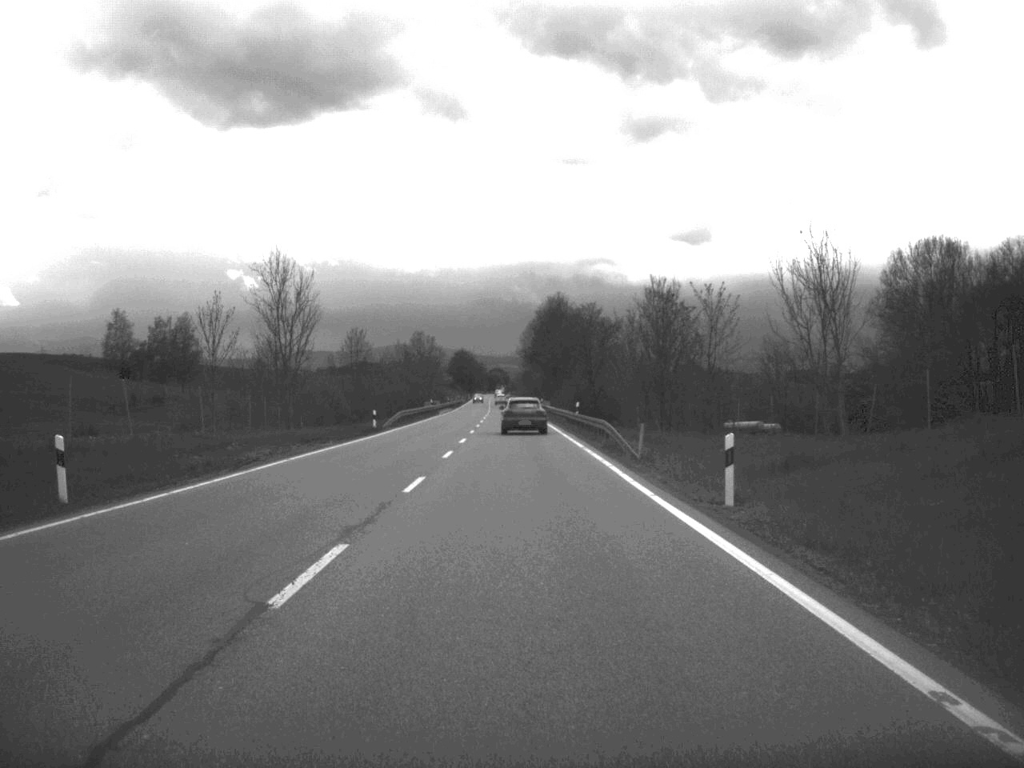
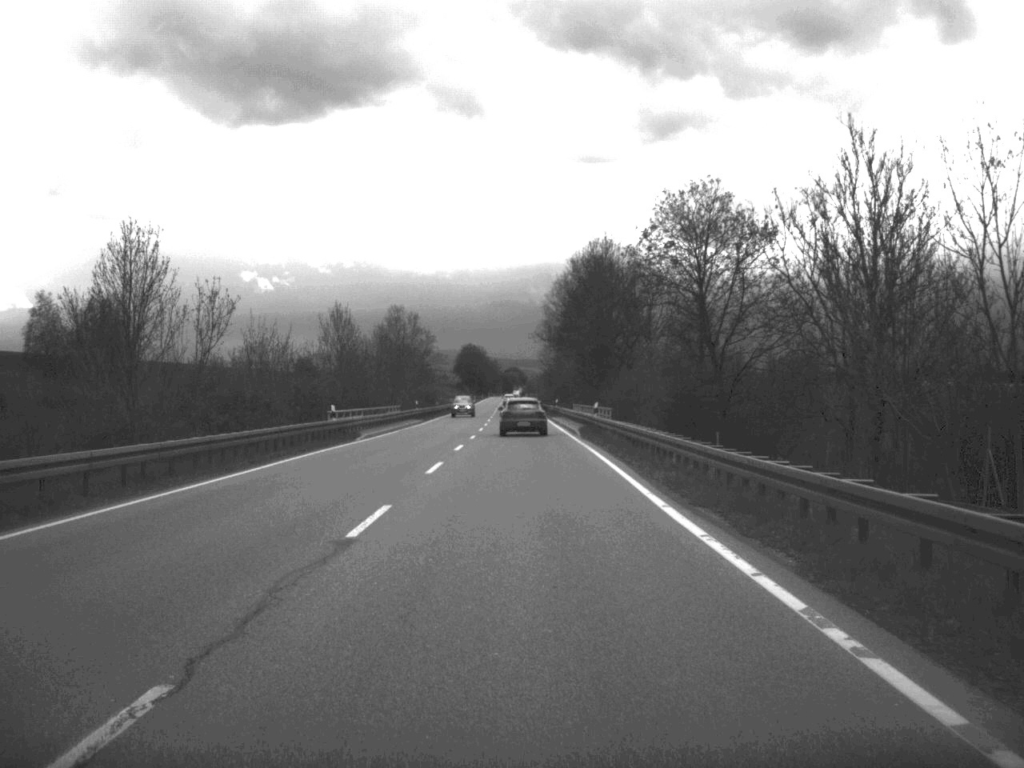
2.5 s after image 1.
(-0.7, +65.9) m; -1°
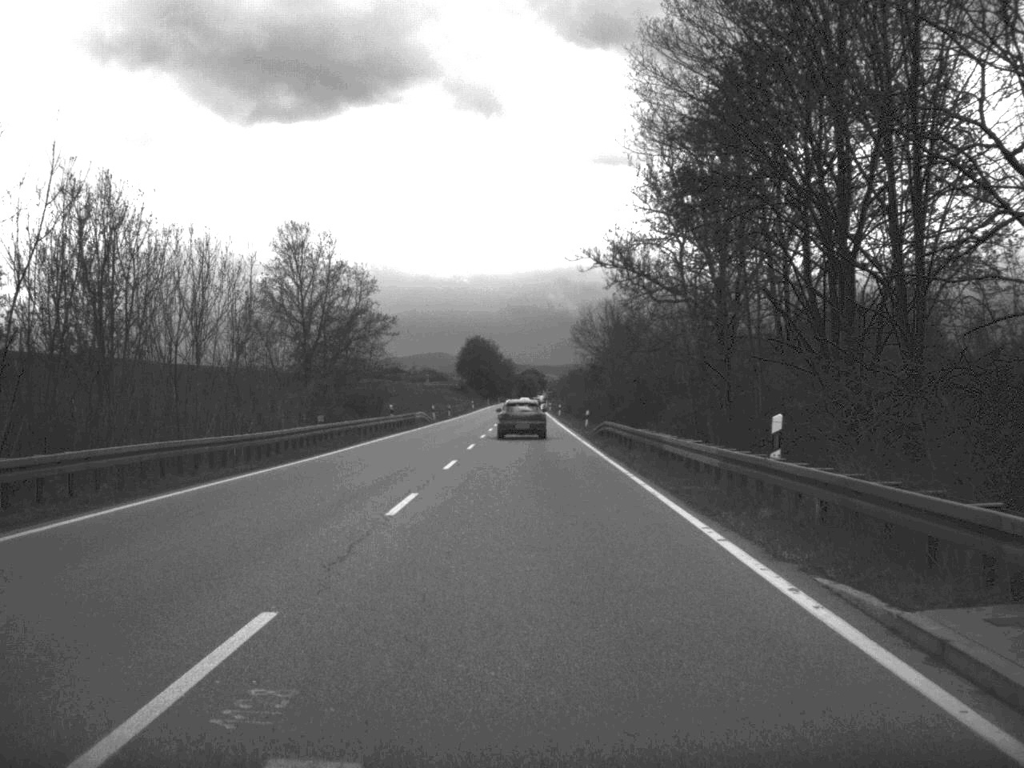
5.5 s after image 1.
(-0.7, +79.5) m; -1°
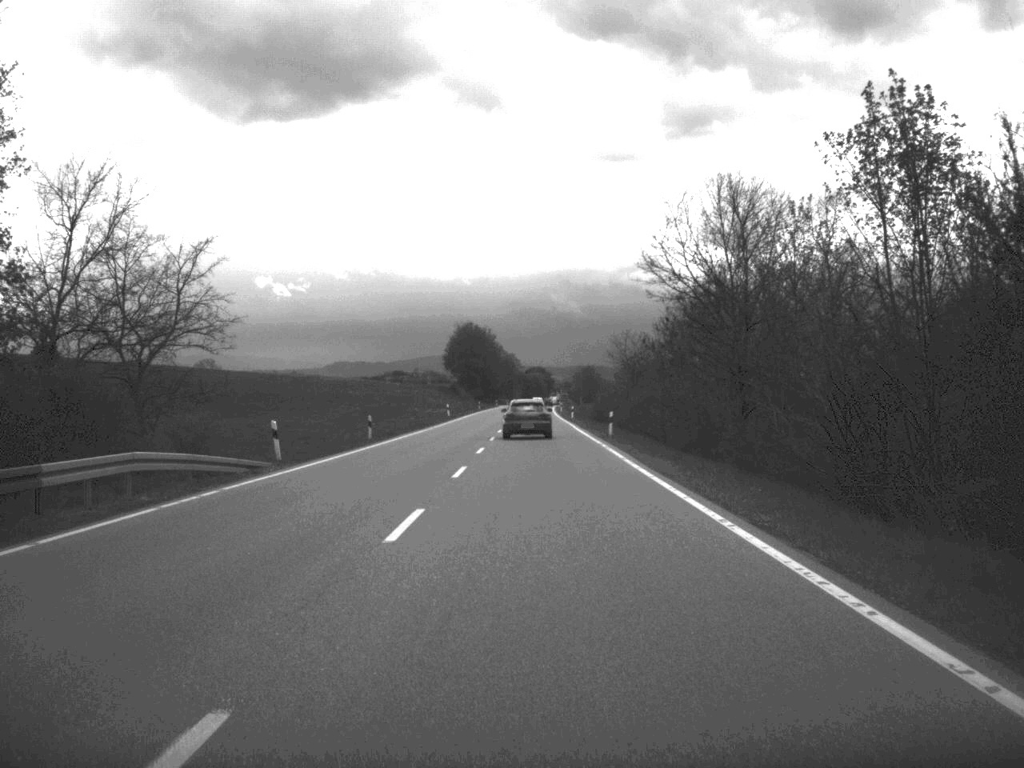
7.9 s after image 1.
(-0.3, +61.8) m; 0°
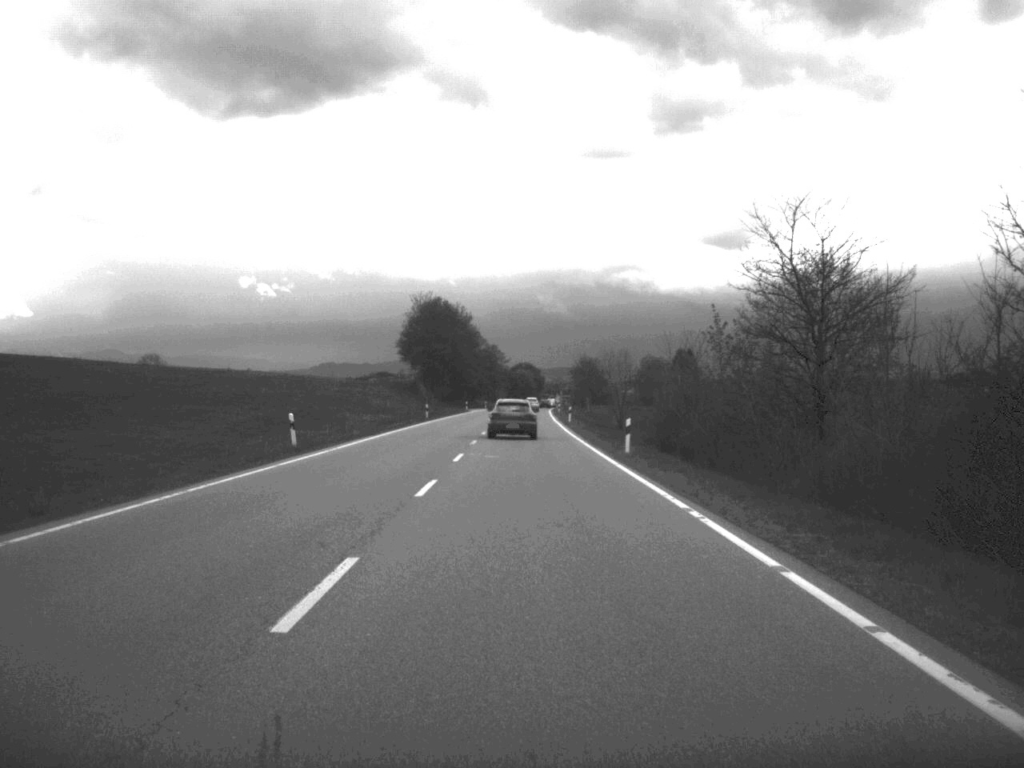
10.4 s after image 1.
(+0.3, +64.1) m; 0°
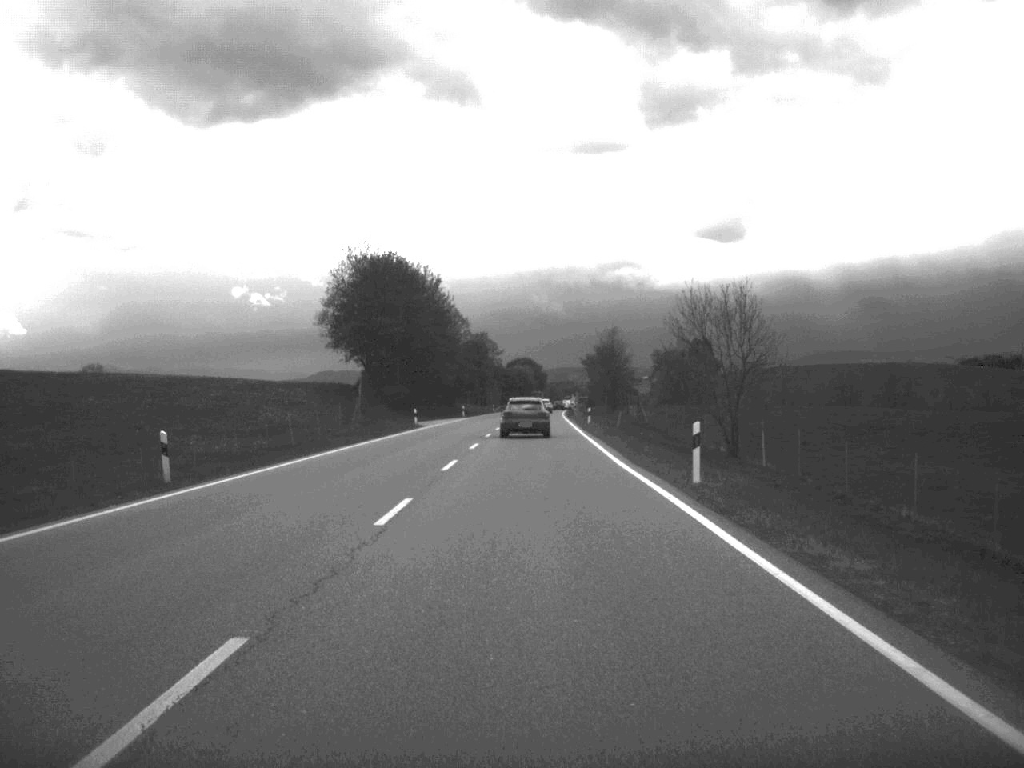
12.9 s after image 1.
(-0.1, +63.5) m; 0°
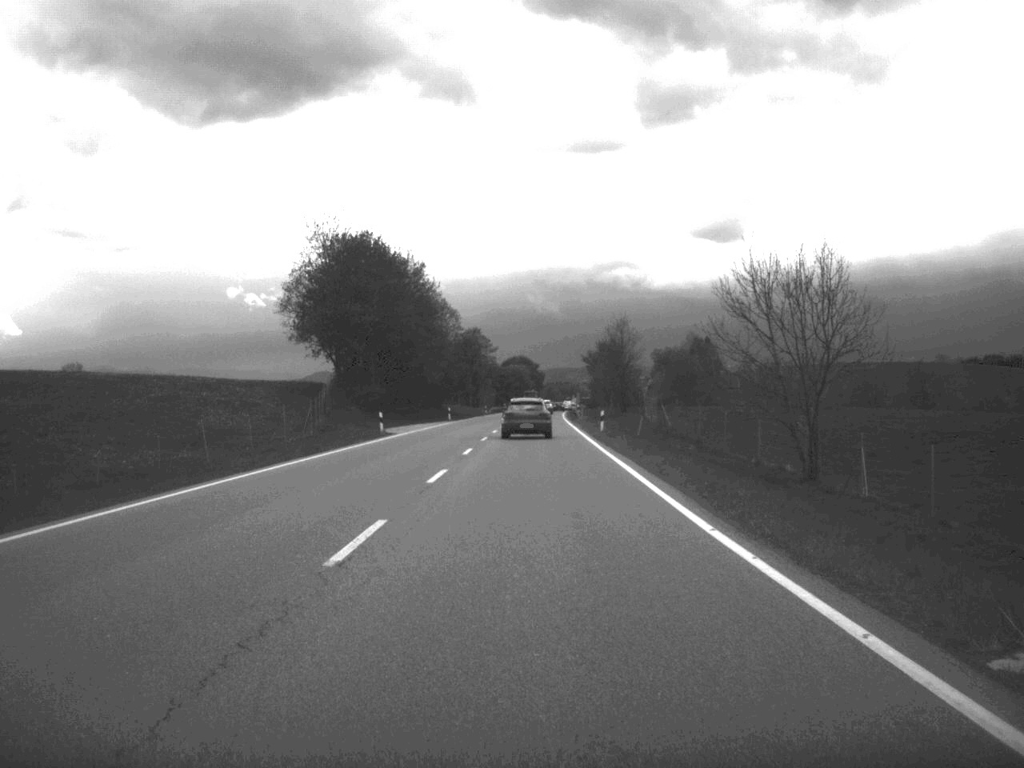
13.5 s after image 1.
(0.0, +15.5) m; 0°
